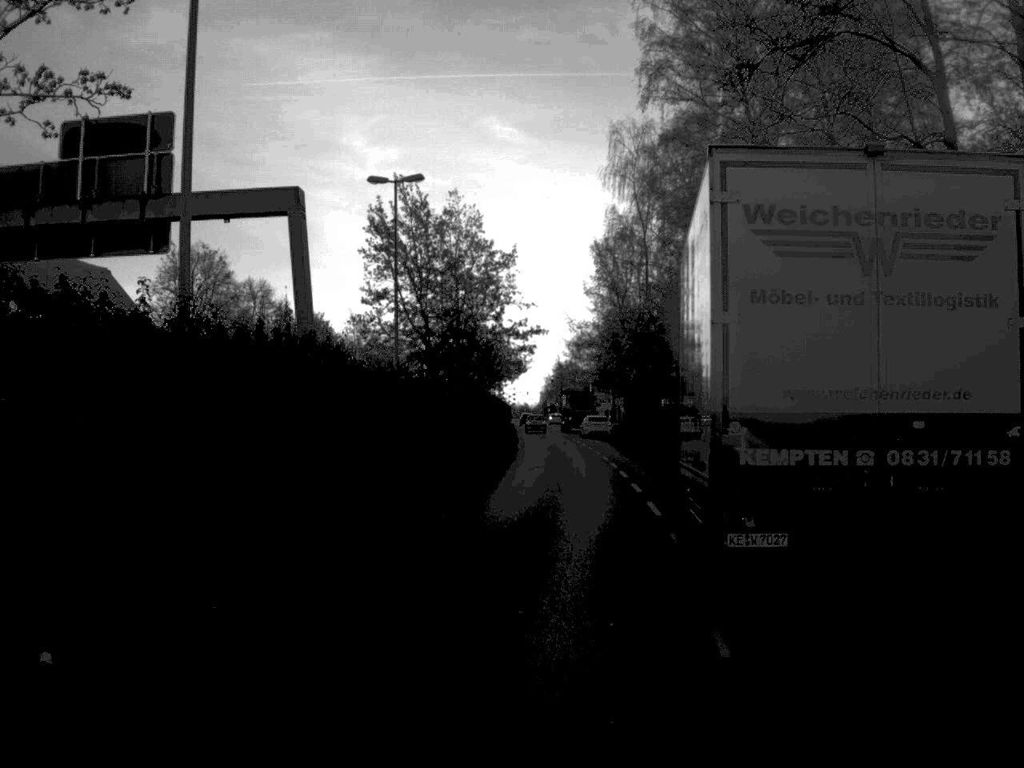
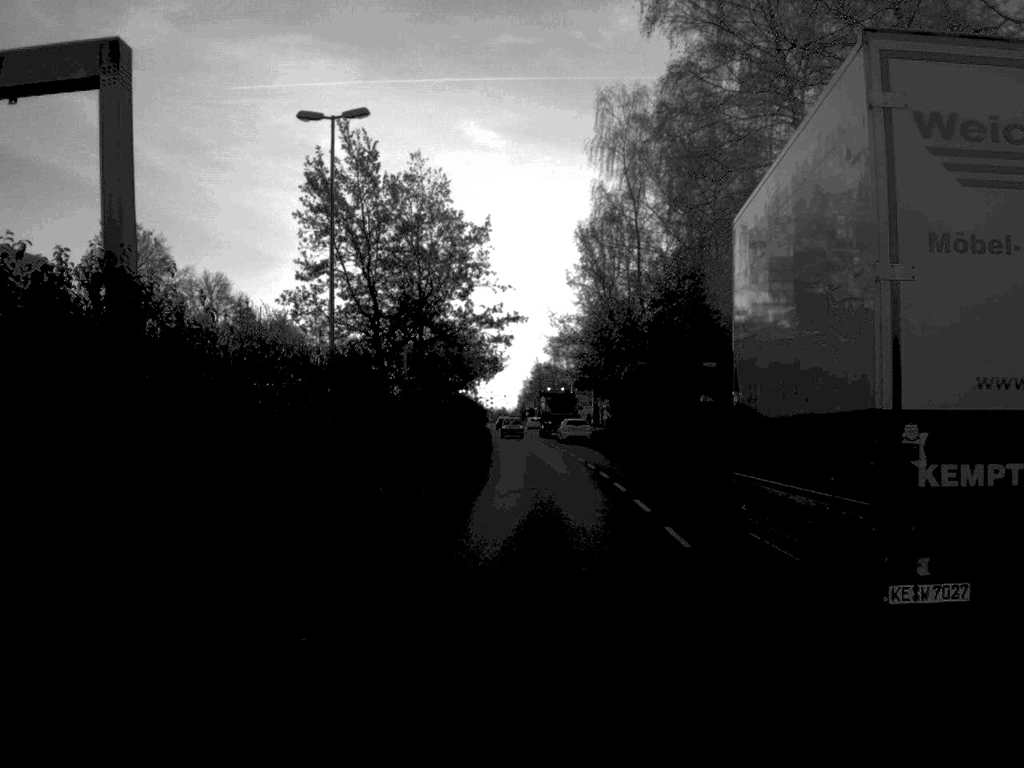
(+0.1, +10.8) m; +1°
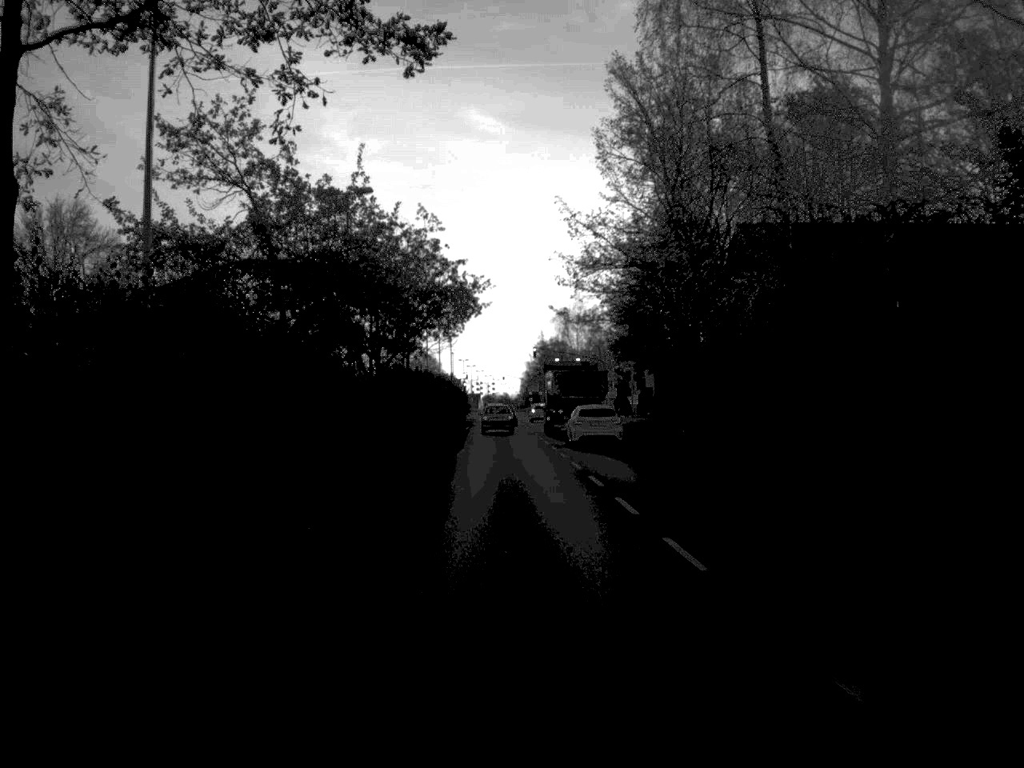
(0.0, +45.5) m; 0°
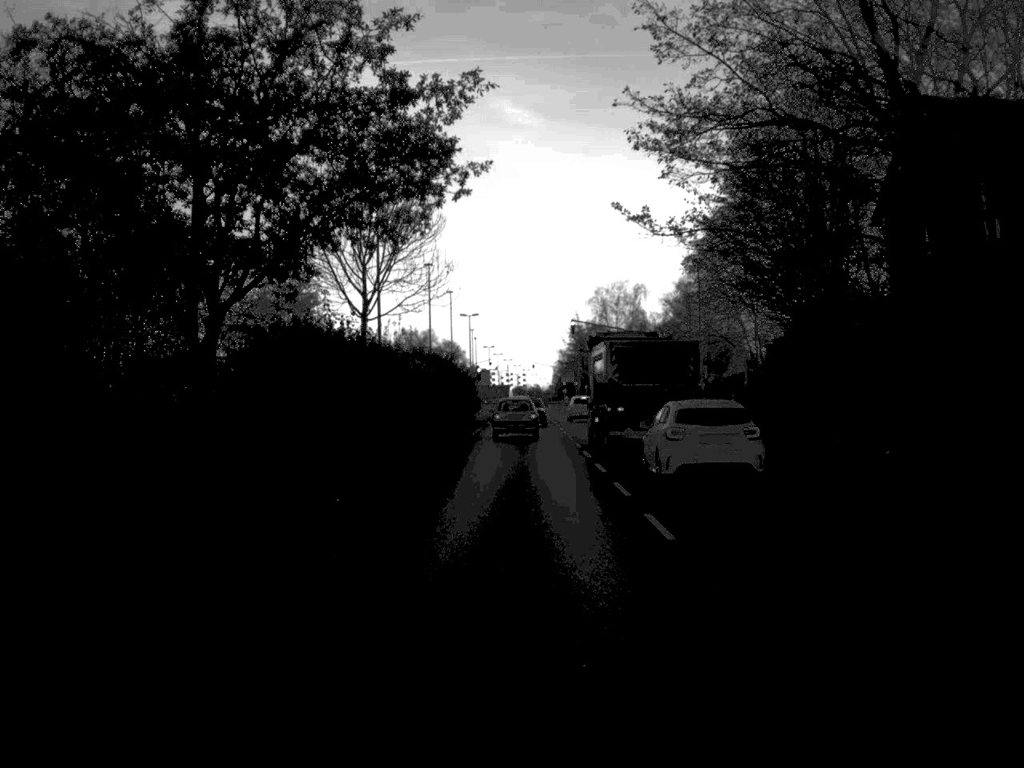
(-0.2, +27.6) m; -2°
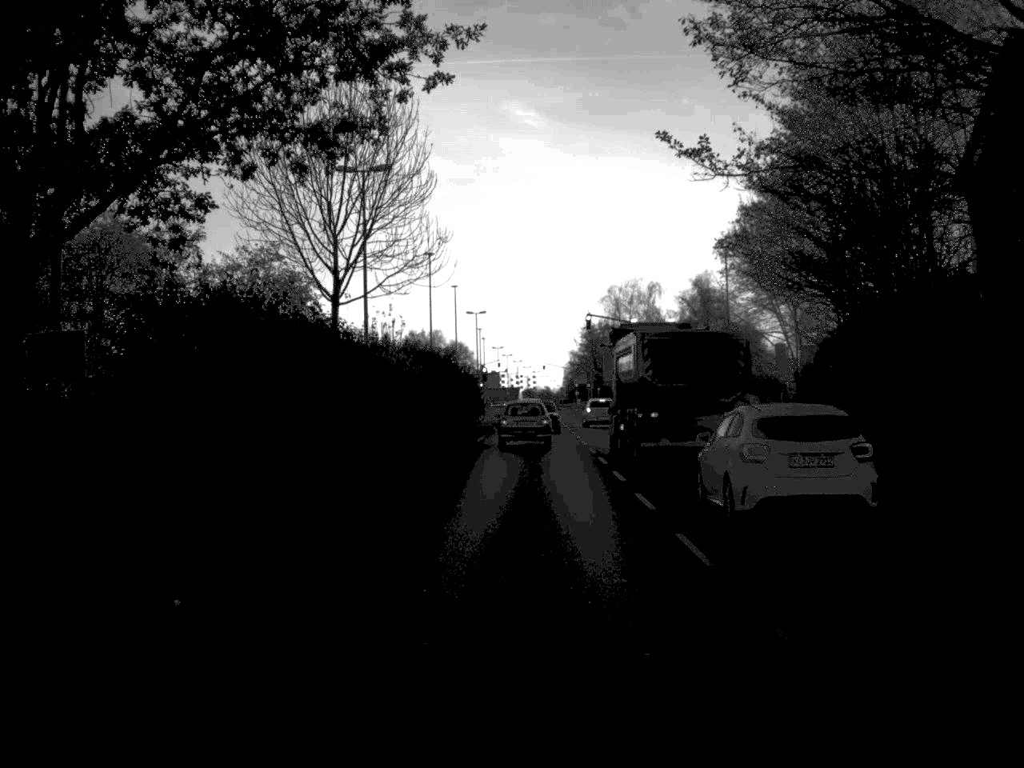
(0.0, +7.9) m; 0°
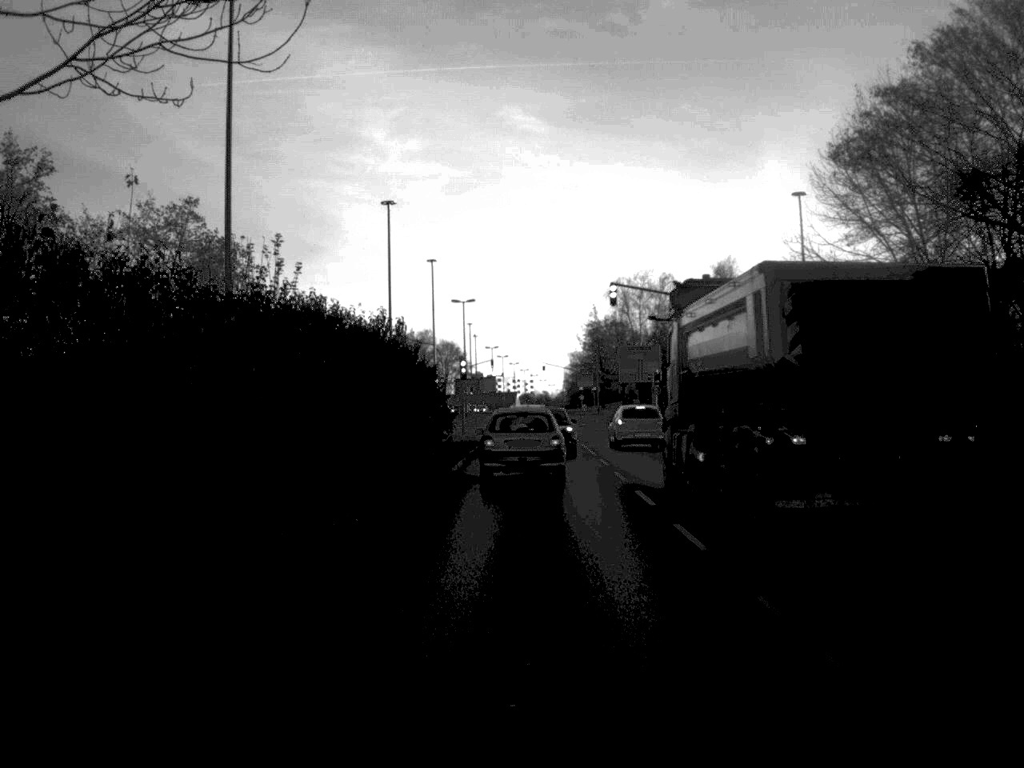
(0.0, +21.9) m; 0°
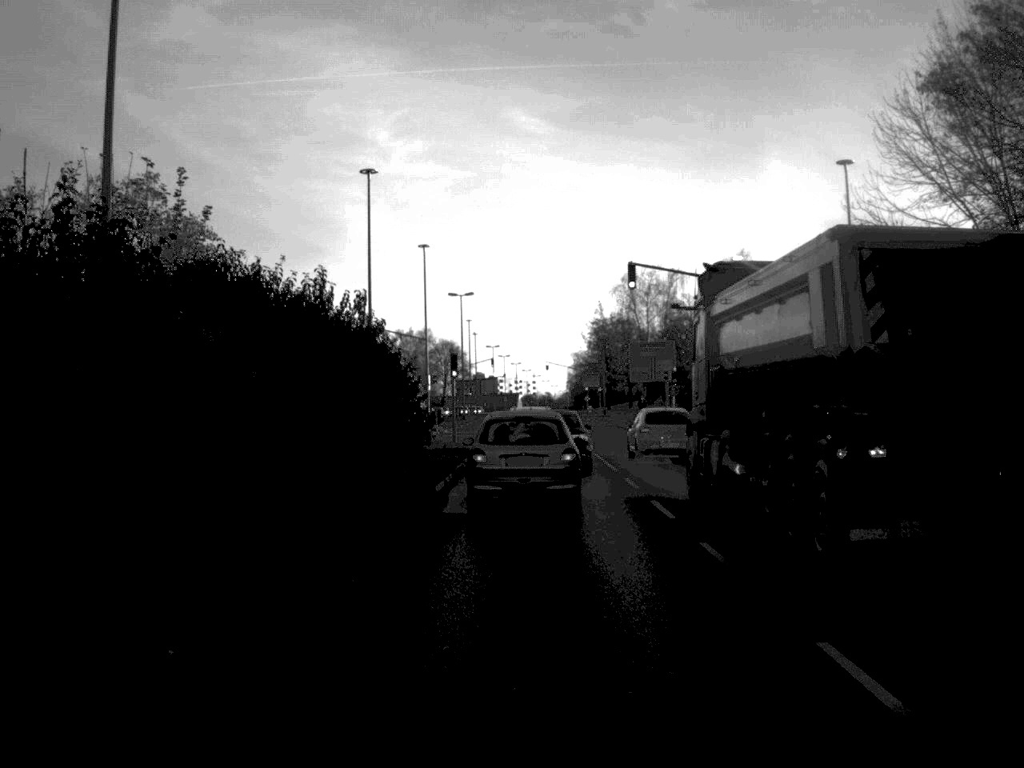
(0.0, +7.9) m; 0°
